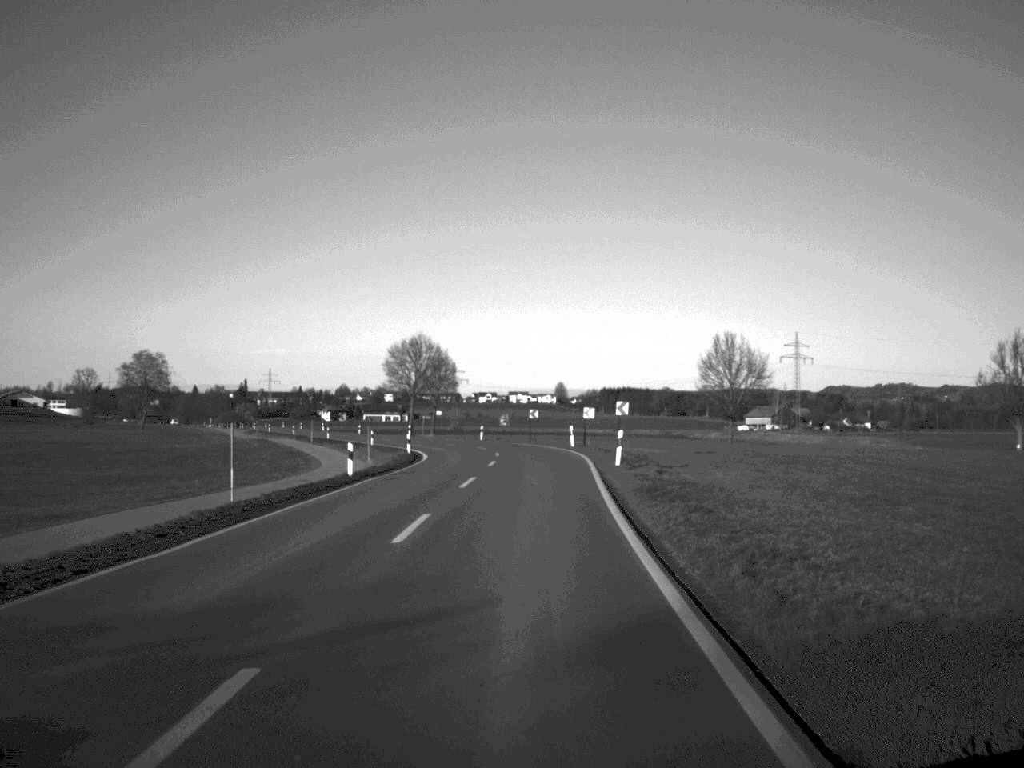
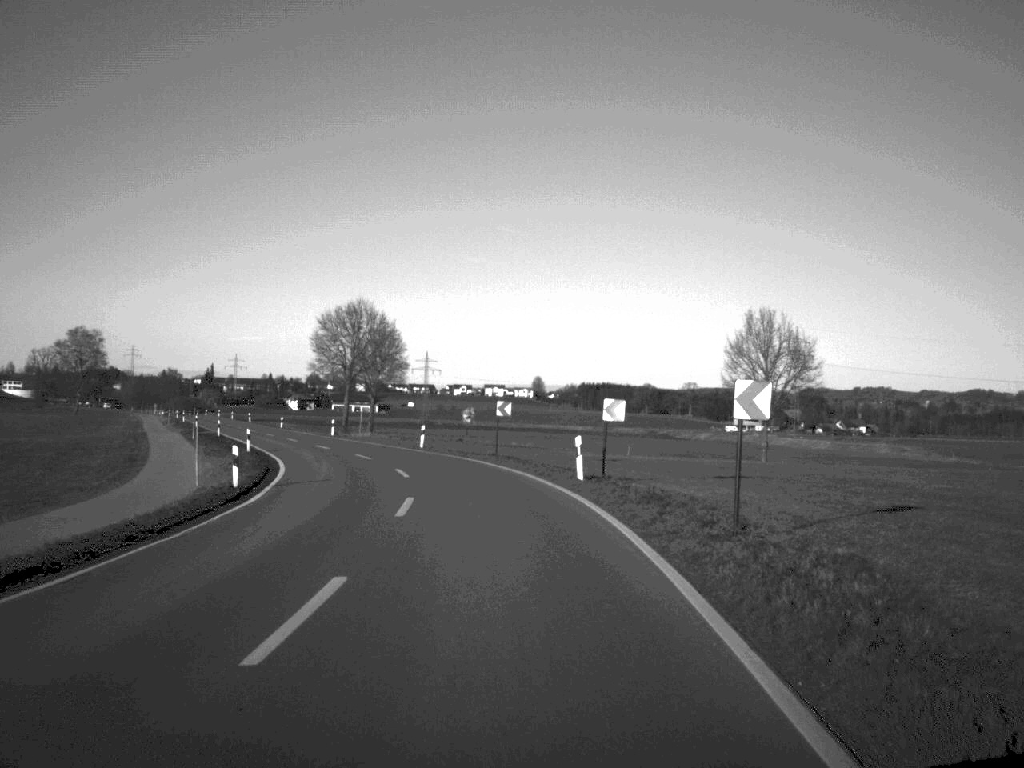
(+0.4, +31.6) m; +1°
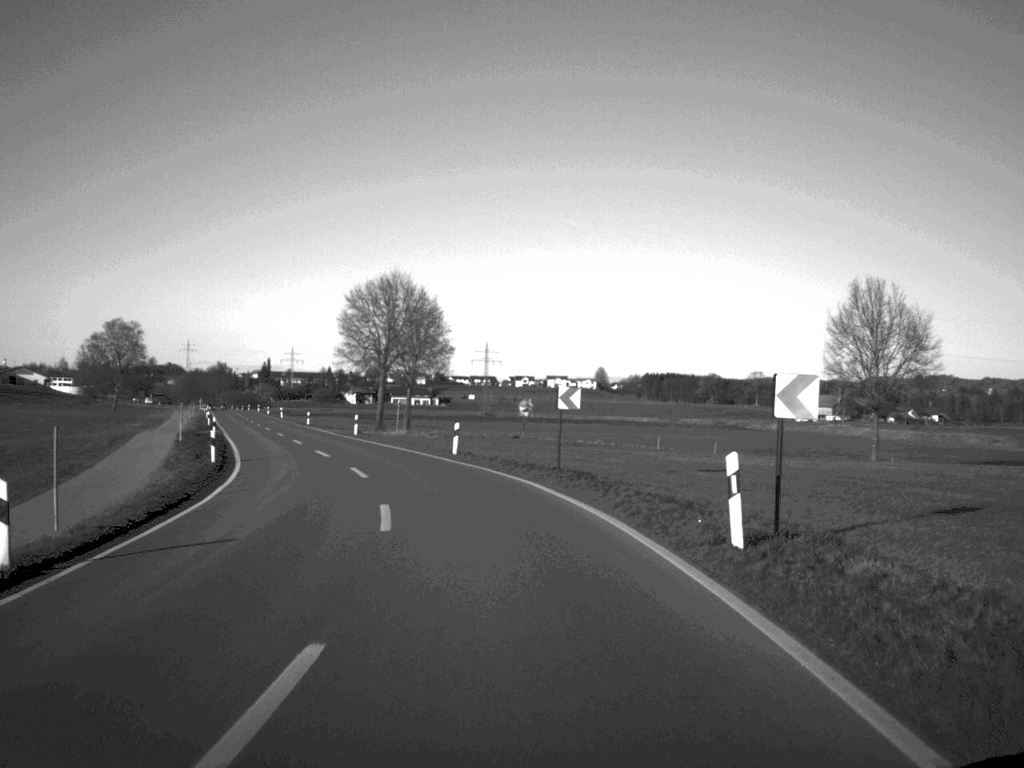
(-0.3, +15.5) m; -3°
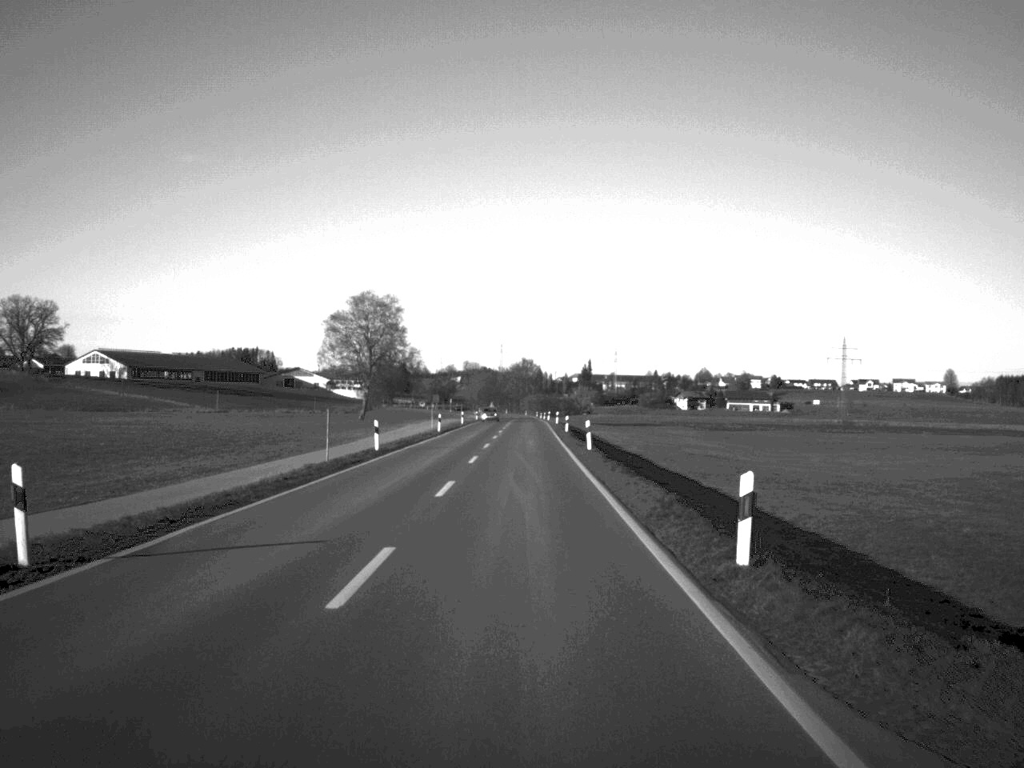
(-14.4, +78.1) m; -14°
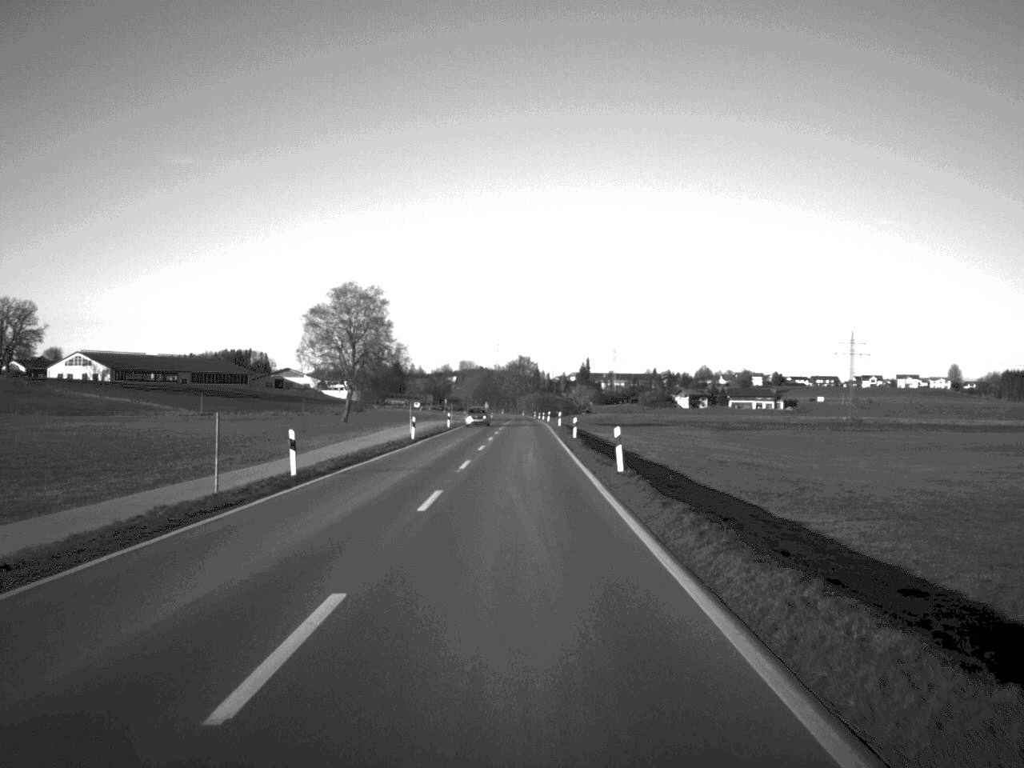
(0.0, +15.5) m; 0°
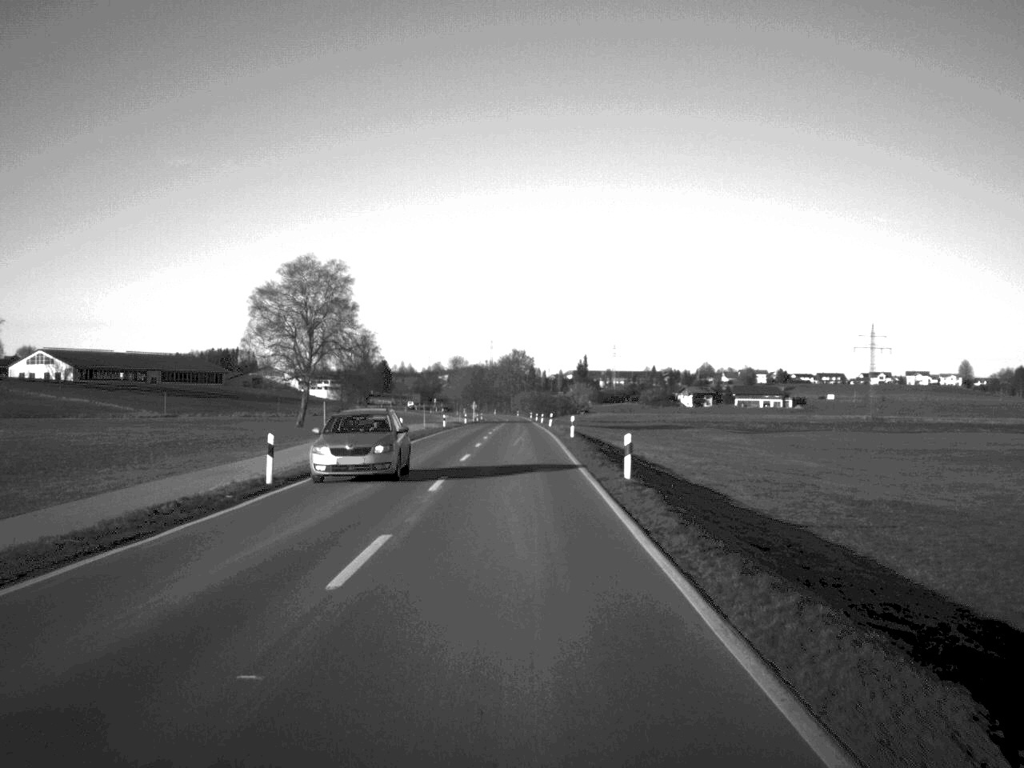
(0.0, +31.8) m; 0°
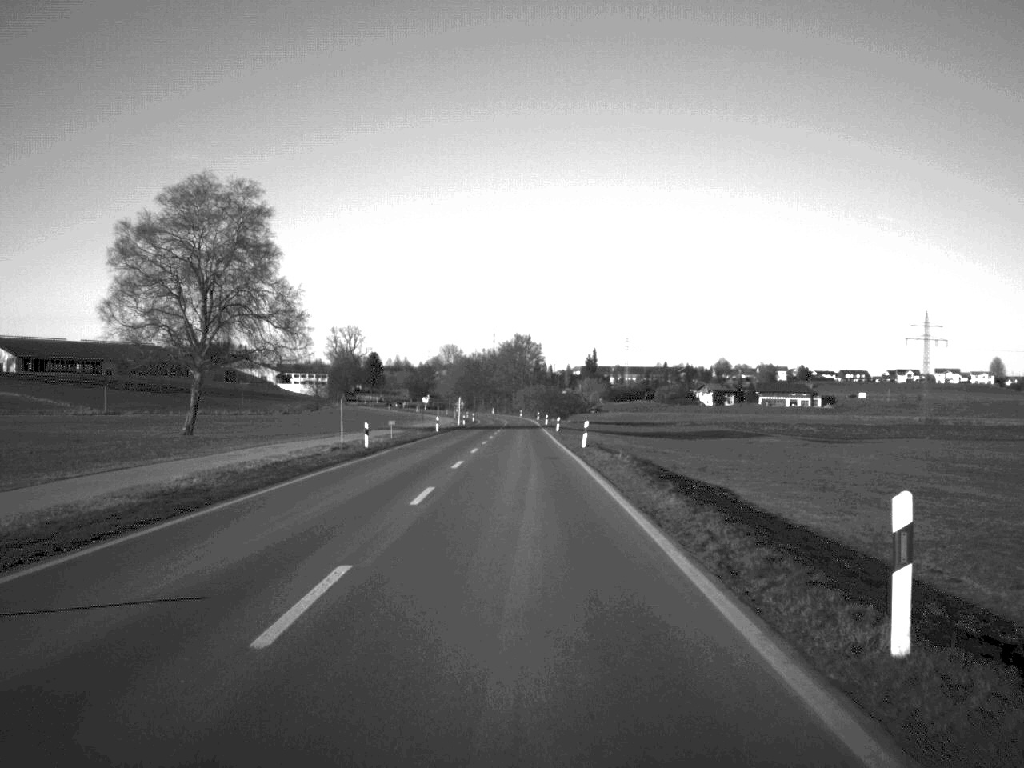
(-0.2, +50.5) m; 0°
